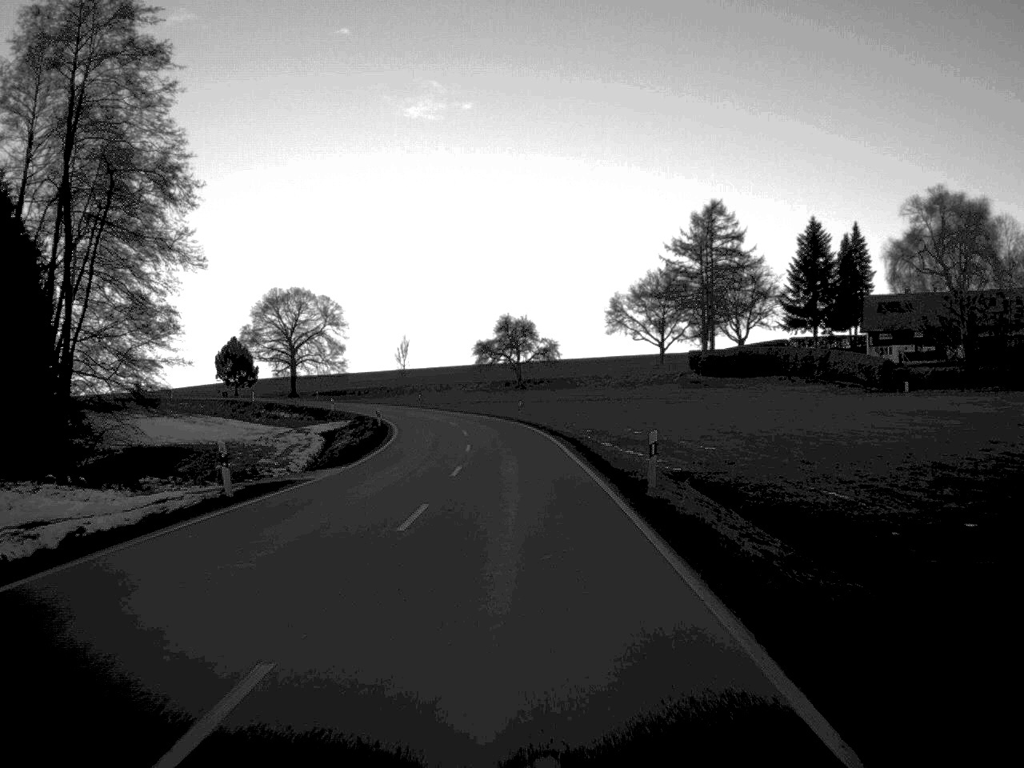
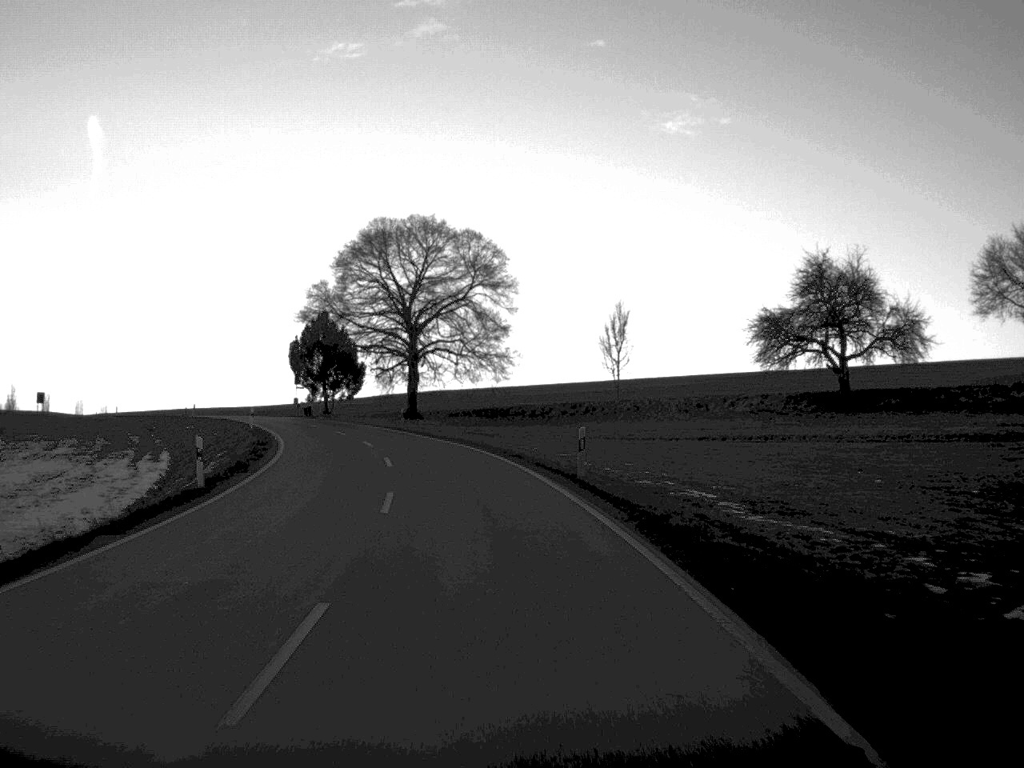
(-5.1, +80.8) m; -12°
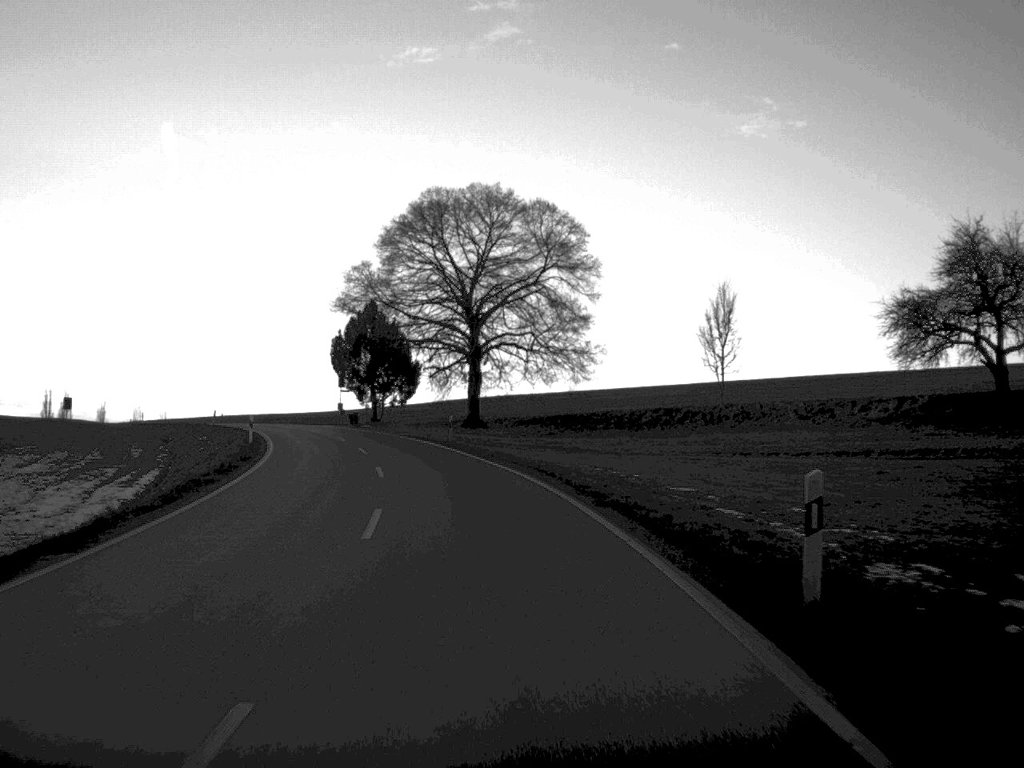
(-0.5, +15.5) m; -3°
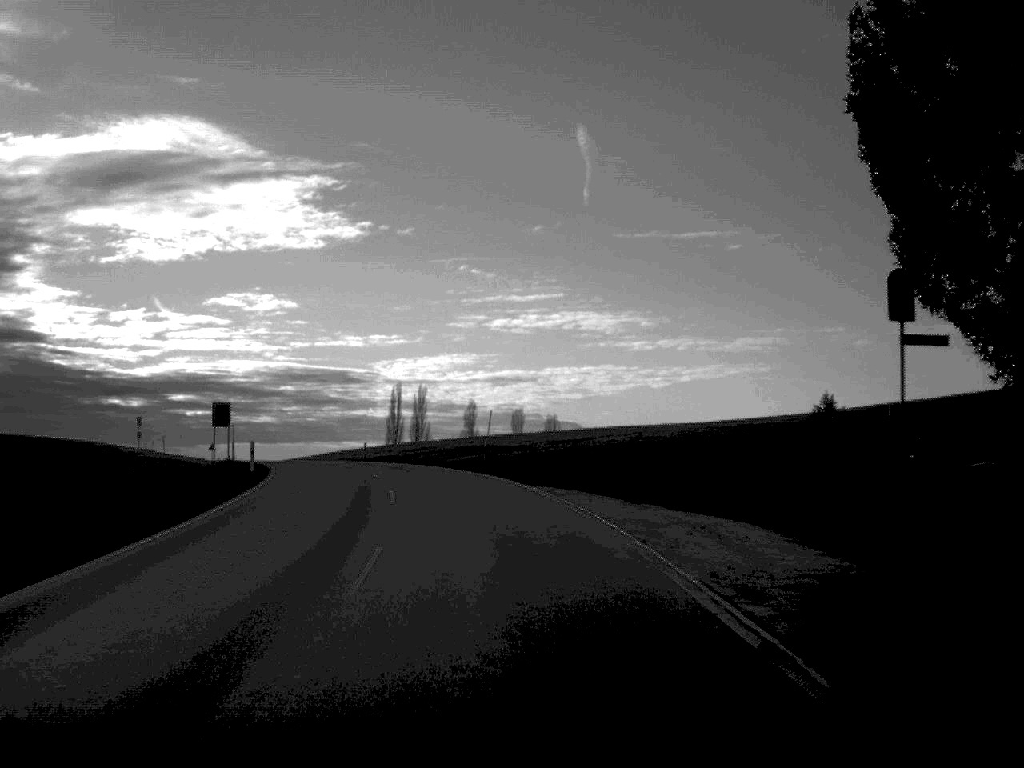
(-12.7, +74.4) m; -19°
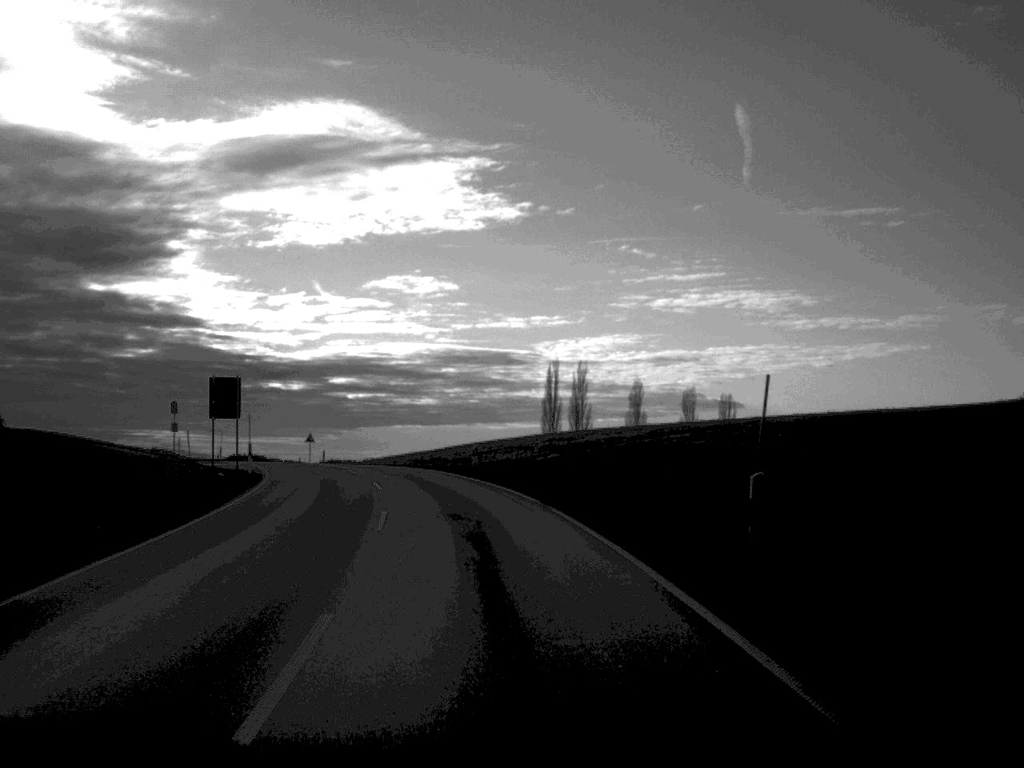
(-1.8, +28.6) m; -7°
